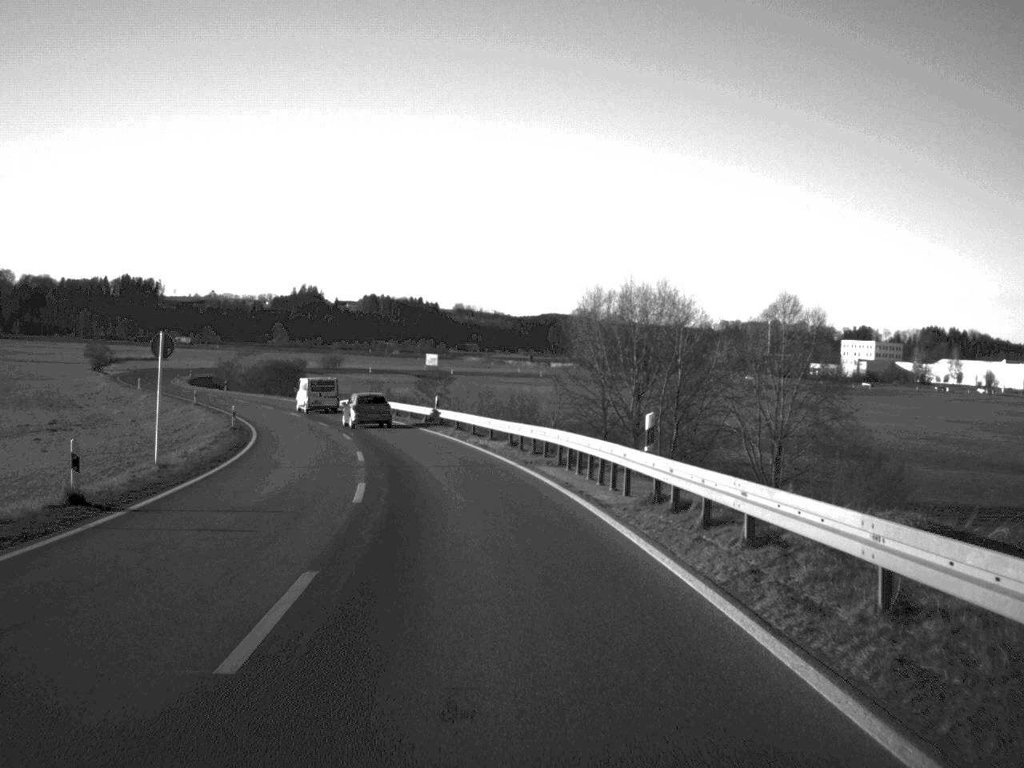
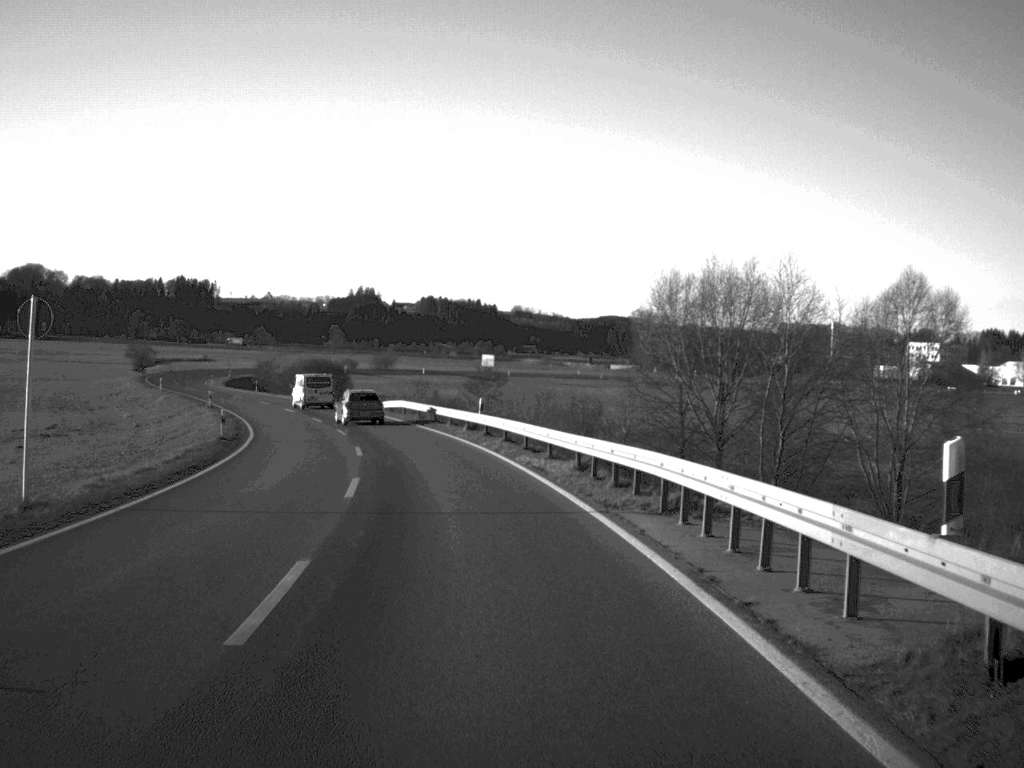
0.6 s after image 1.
(-0.3, +11.2) m; -3°
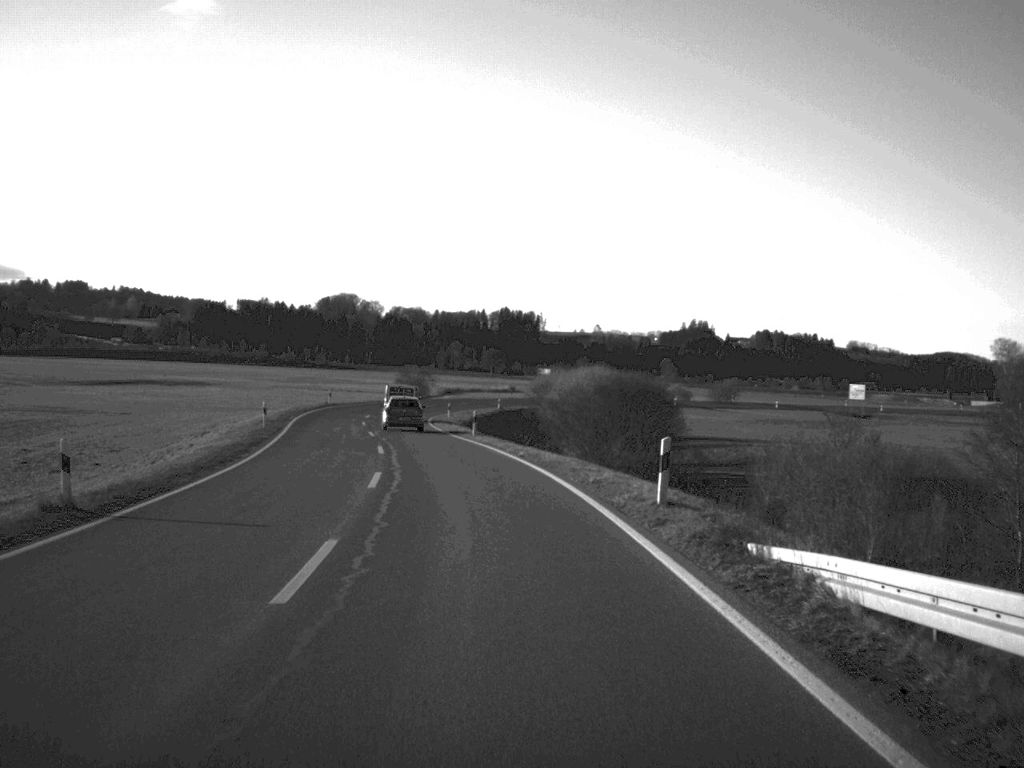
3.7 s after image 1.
(-7.6, +58.0) m; -15°
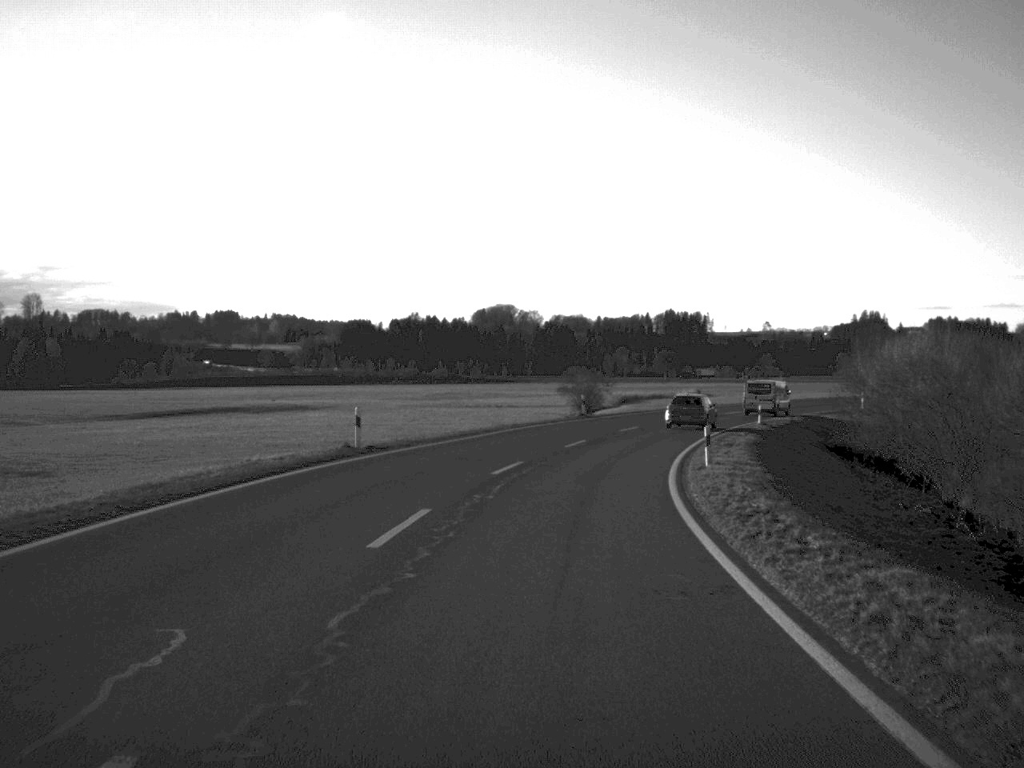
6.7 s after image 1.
(-5.4, +57.3) m; -7°
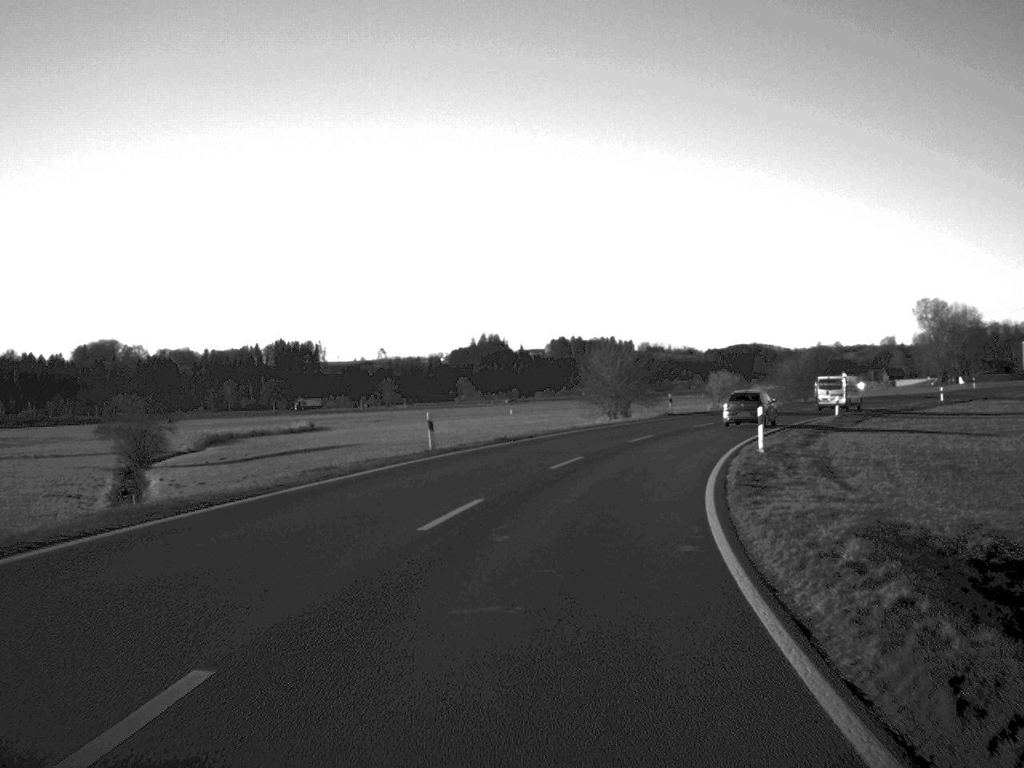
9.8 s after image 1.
(+7.6, +56.1) m; +17°
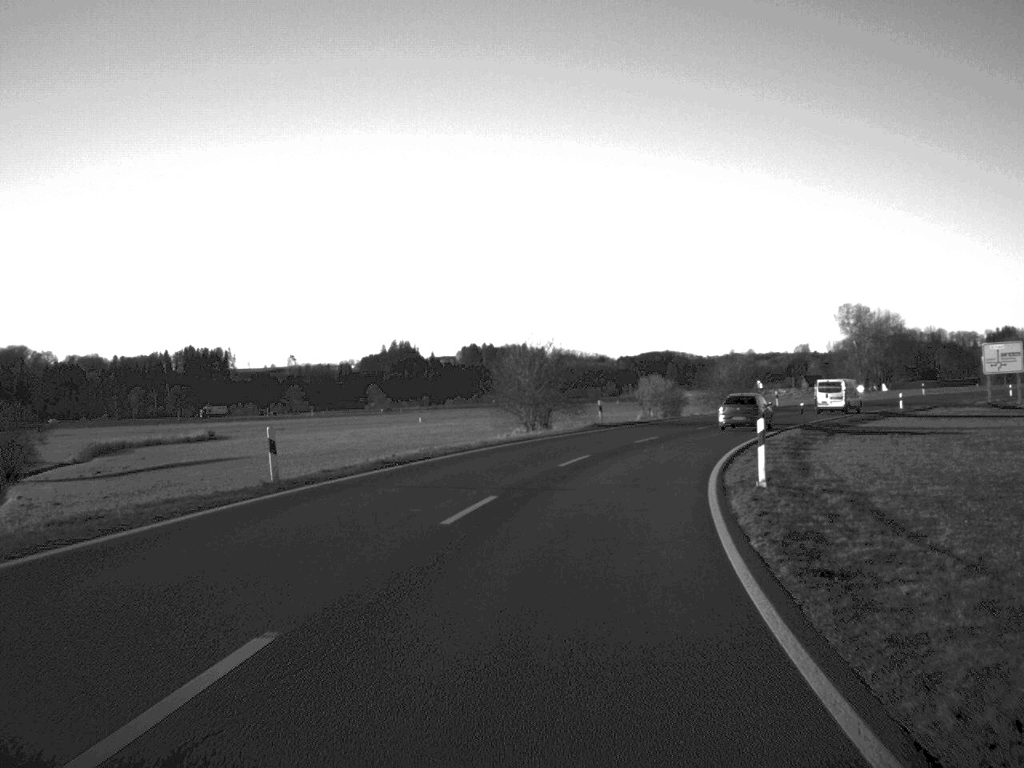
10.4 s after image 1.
(+0.4, +10.5) m; +4°
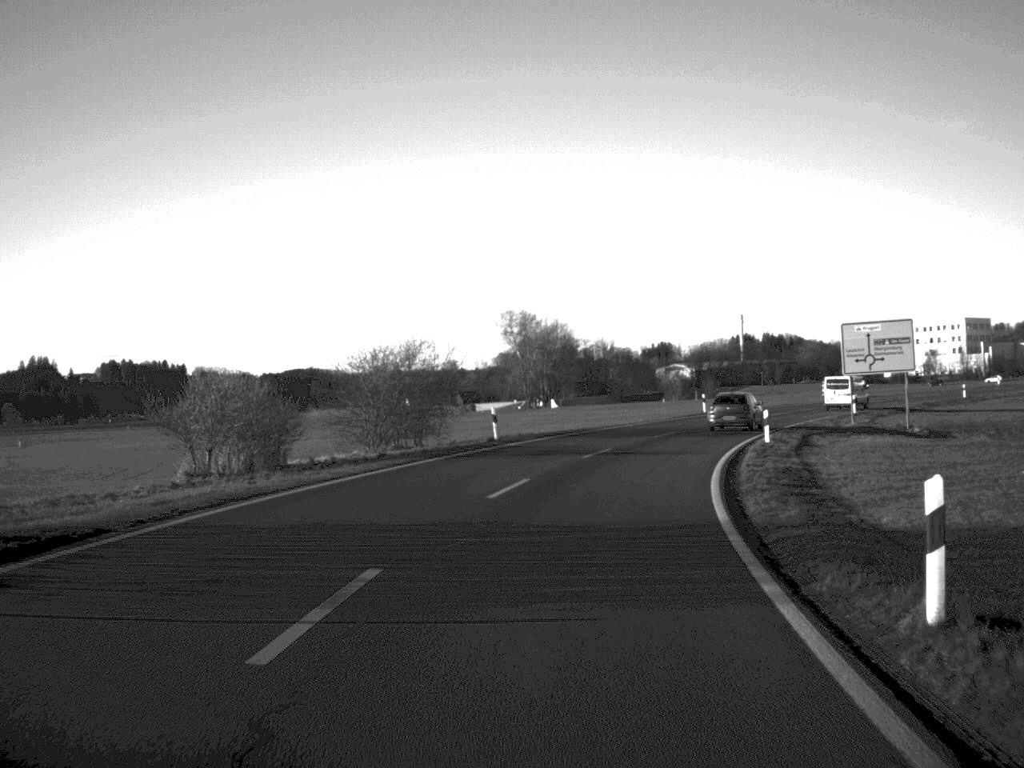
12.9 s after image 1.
(+6.0, +43.2) m; +16°
